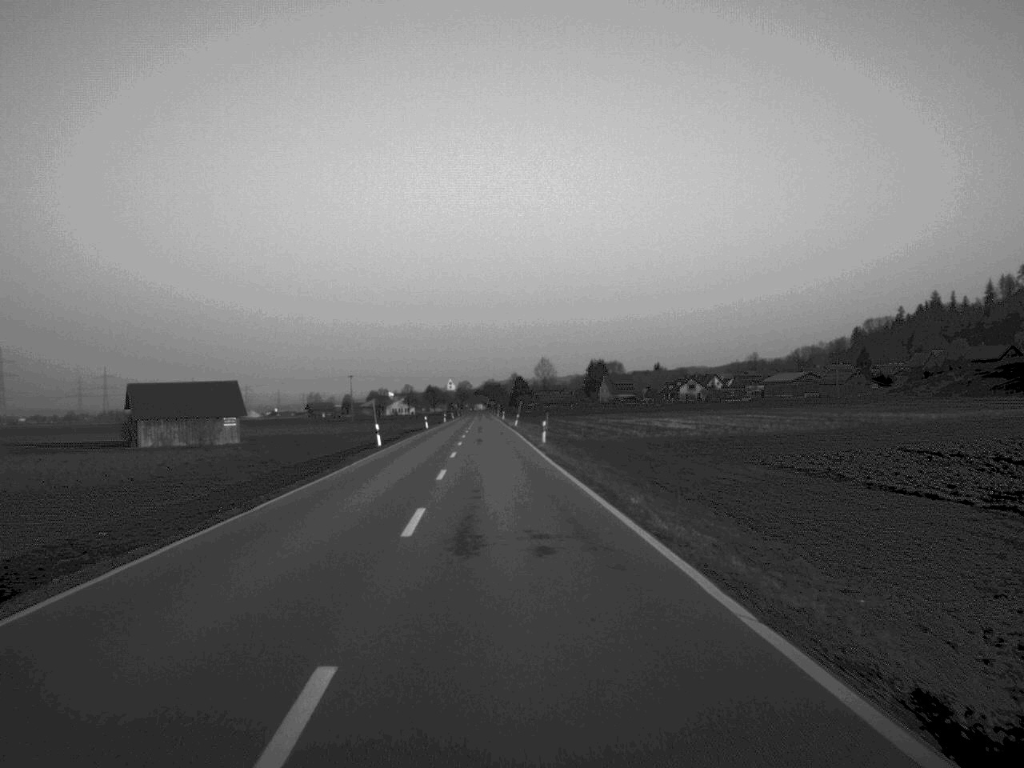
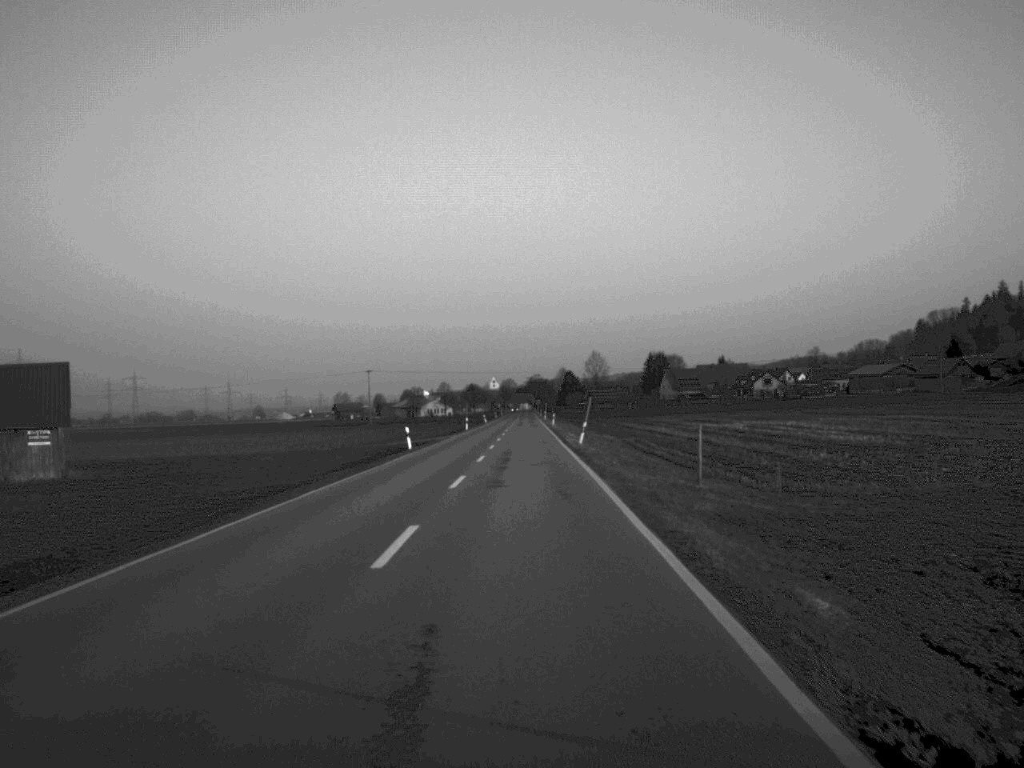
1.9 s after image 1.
(-1.2, +50.0) m; -2°
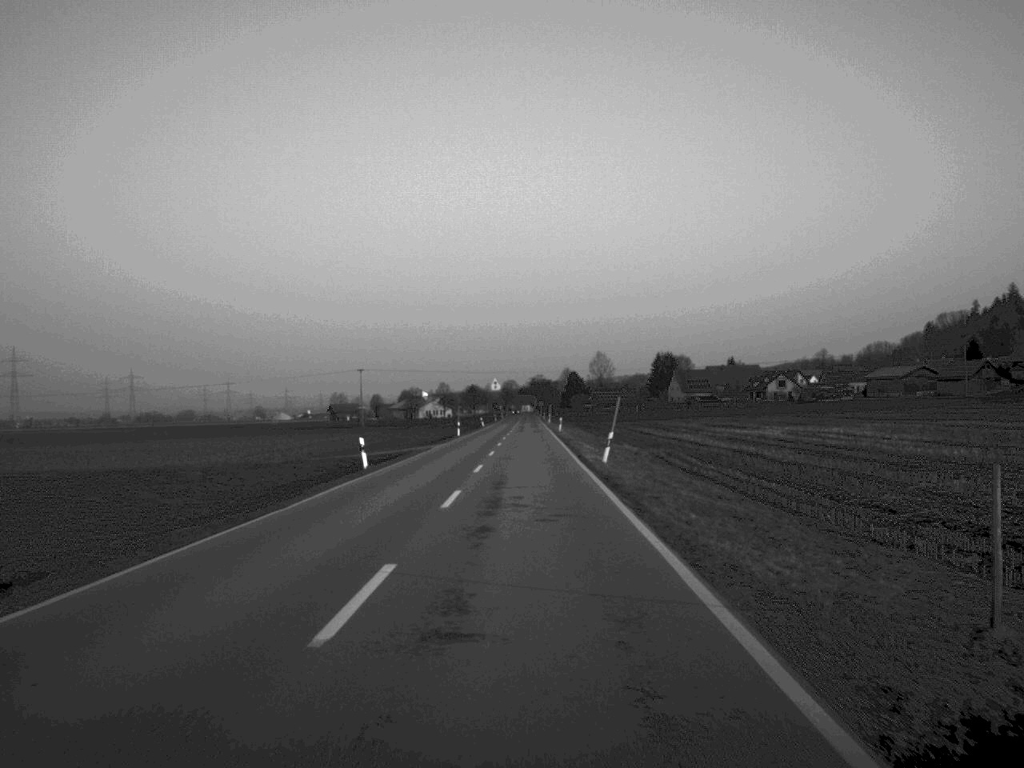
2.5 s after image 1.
(0.0, +15.5) m; 0°
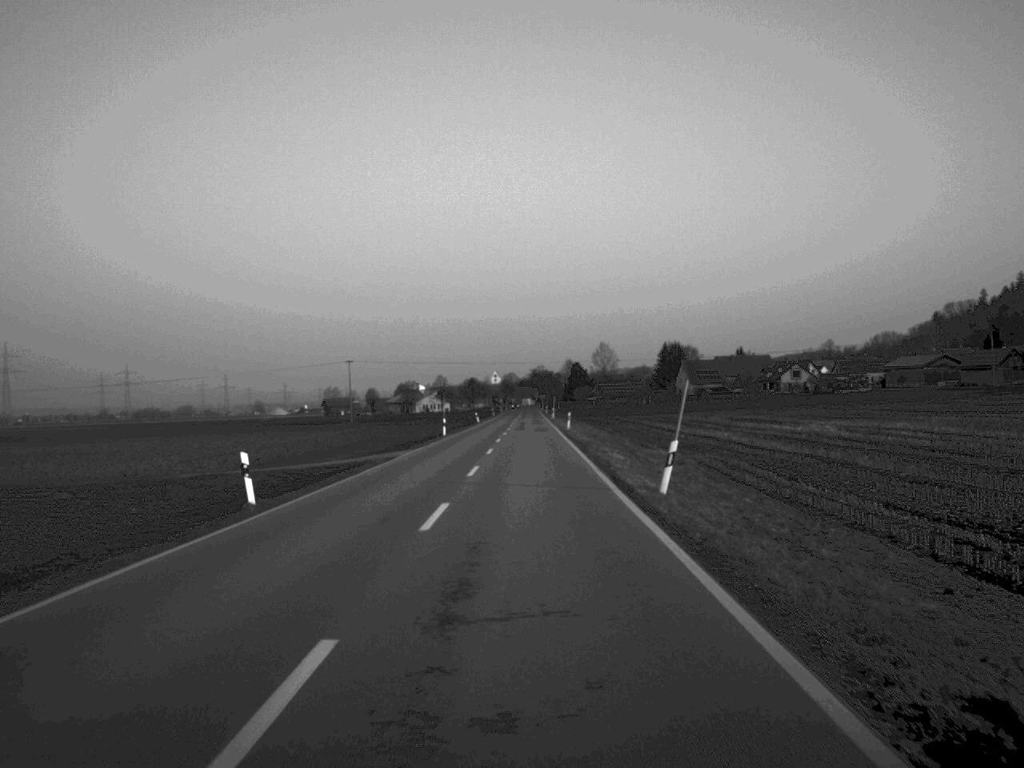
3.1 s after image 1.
(0.0, +16.3) m; 0°
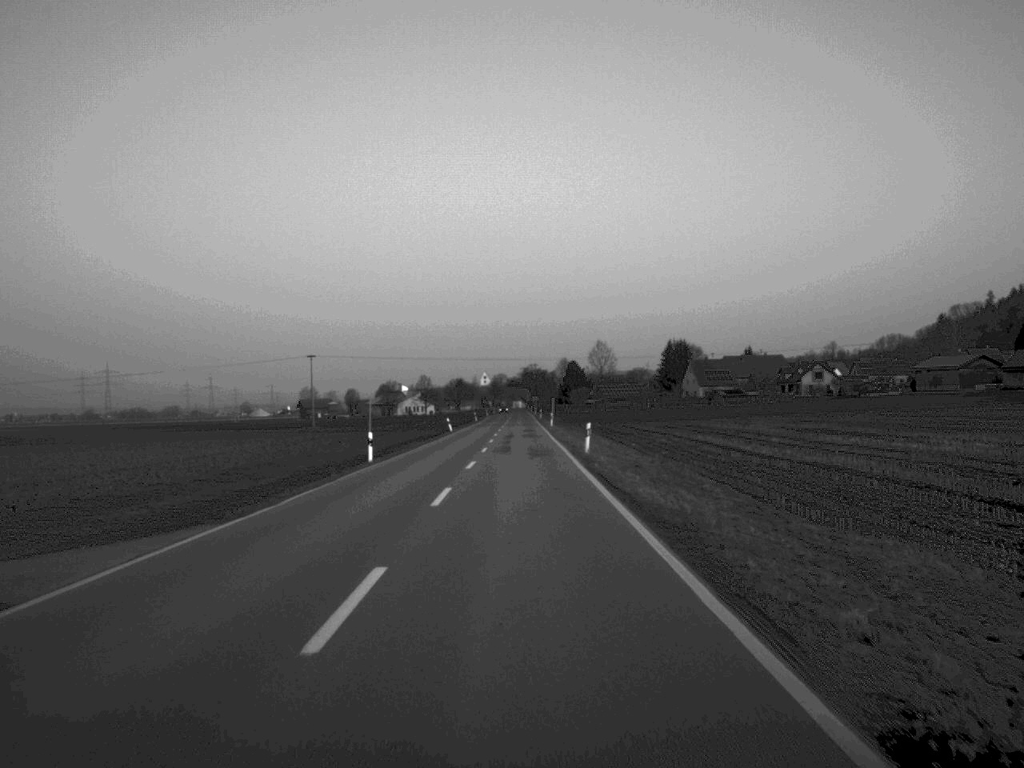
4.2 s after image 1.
(+0.1, +31.2) m; 0°
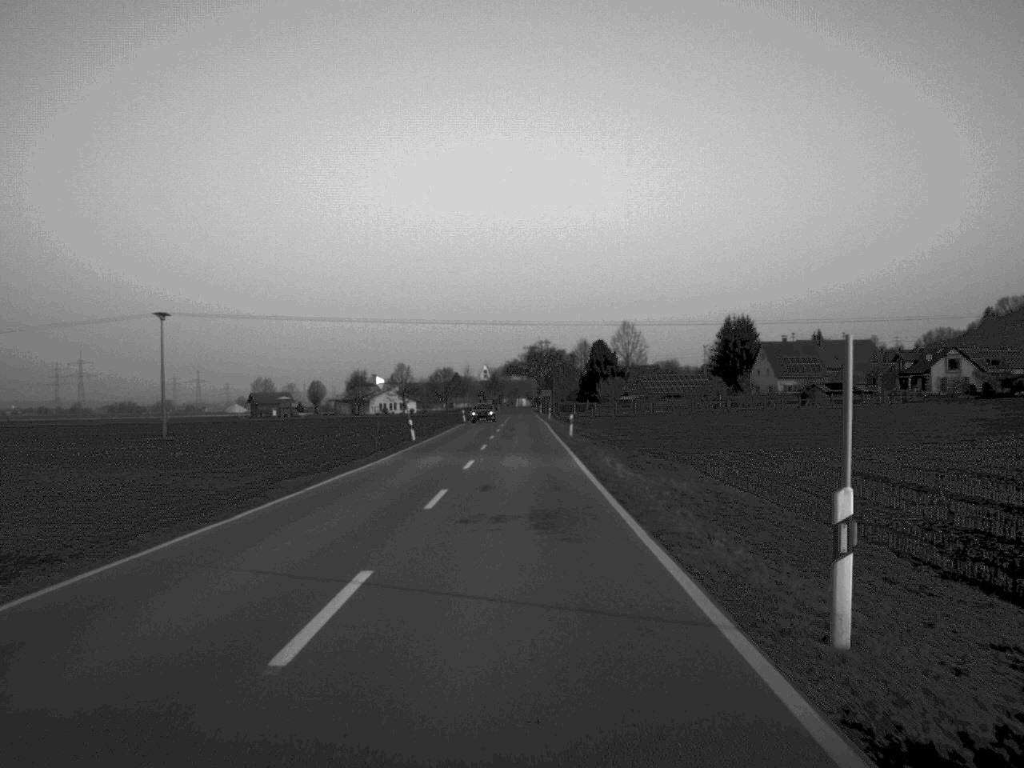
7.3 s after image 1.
(-0.2, +82.8) m; 0°
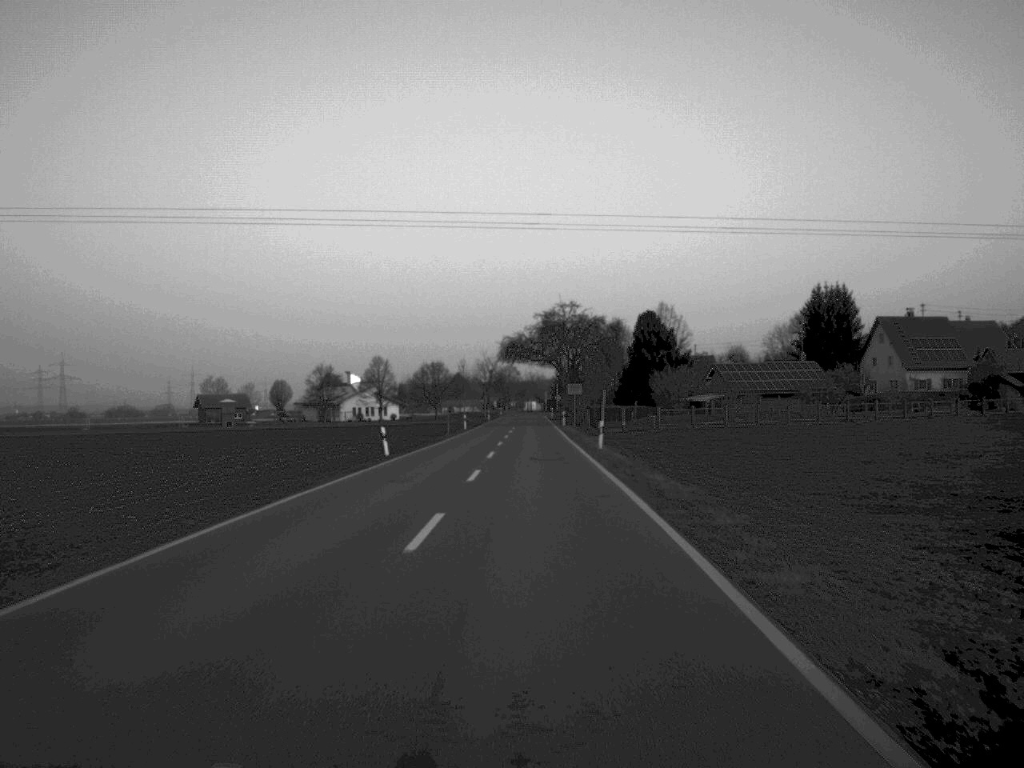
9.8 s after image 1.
(-0.2, +64.8) m; 0°
